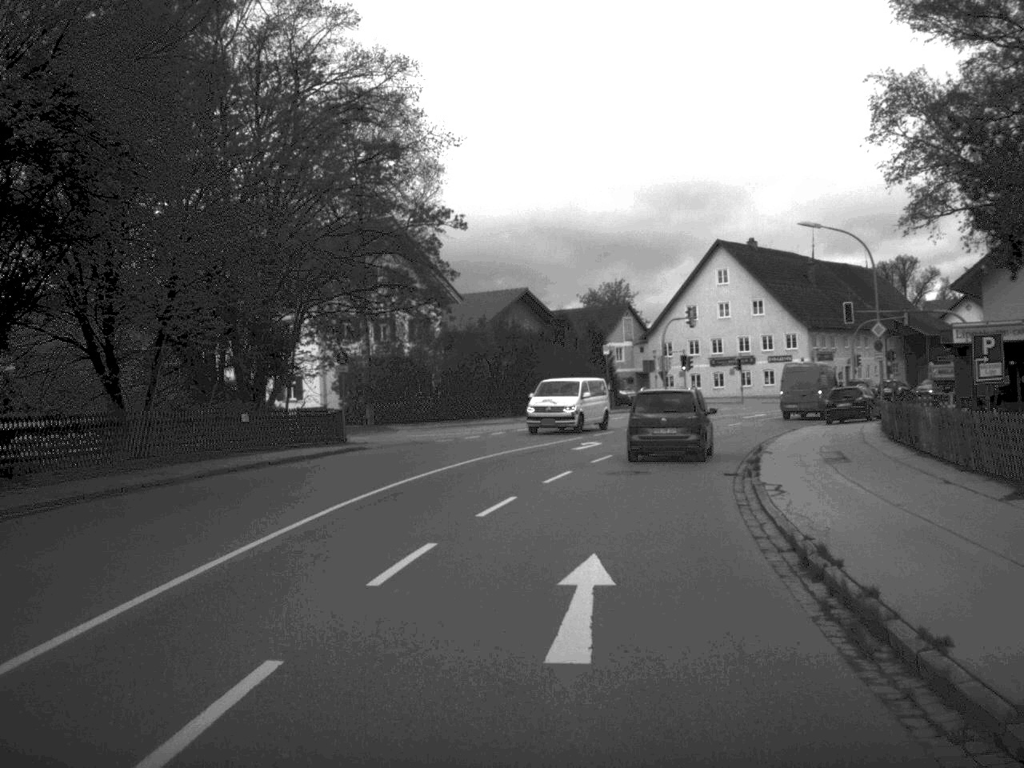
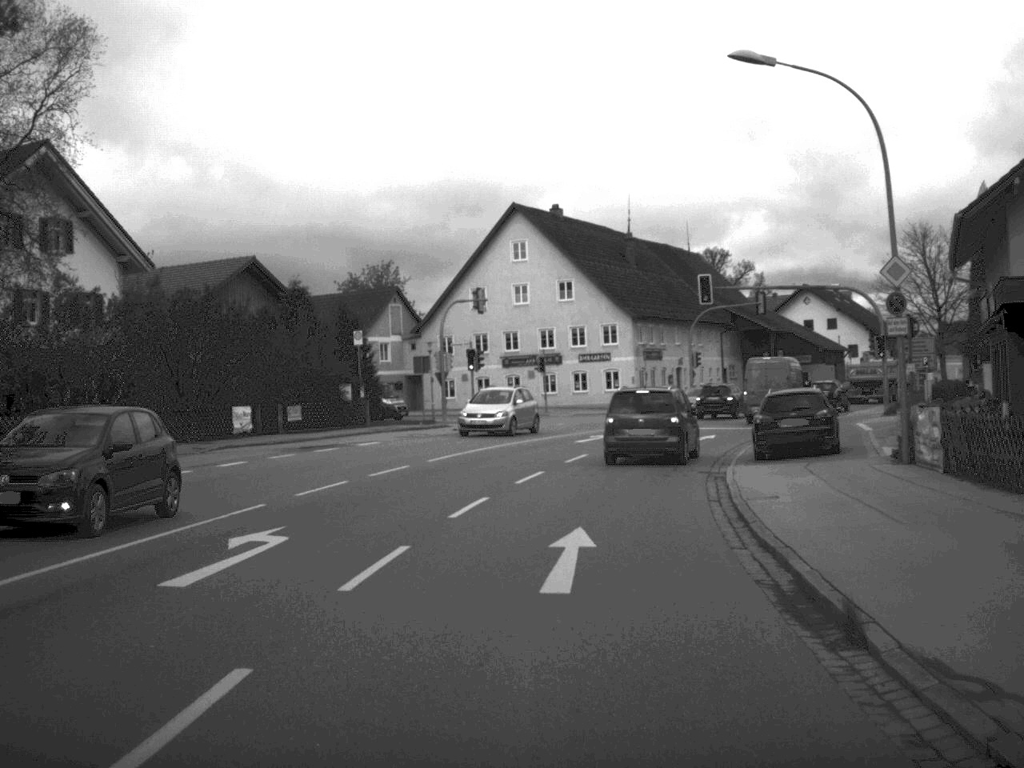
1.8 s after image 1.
(+2.1, +23.5) m; +10°
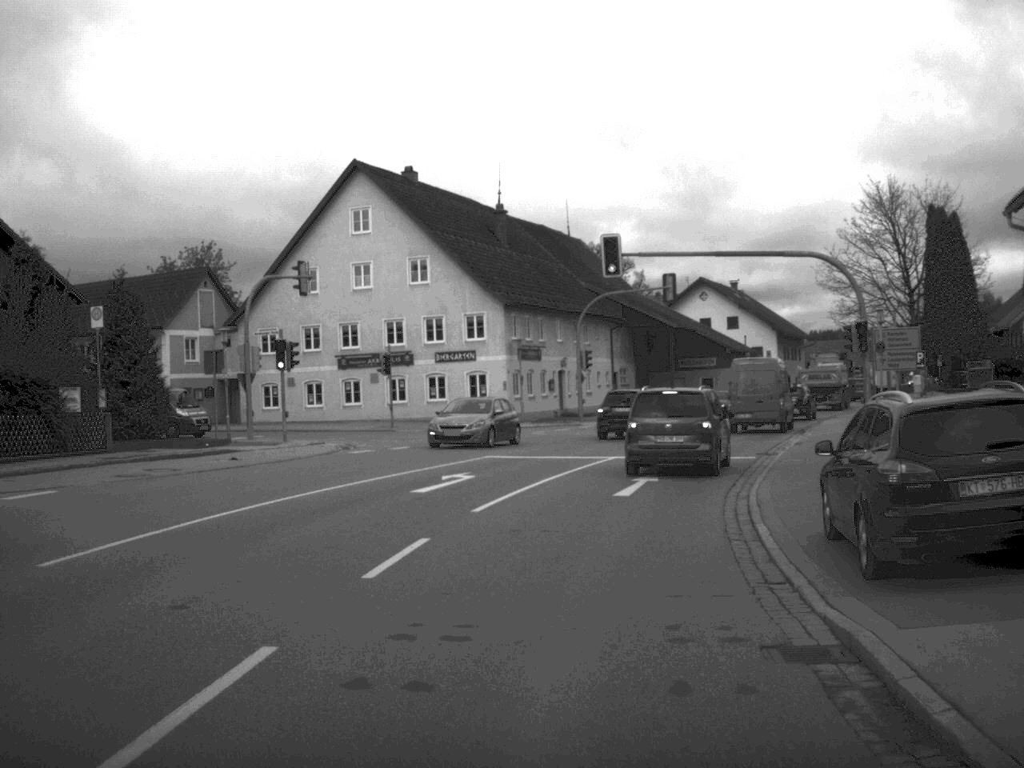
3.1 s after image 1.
(+0.9, +16.7) m; +6°
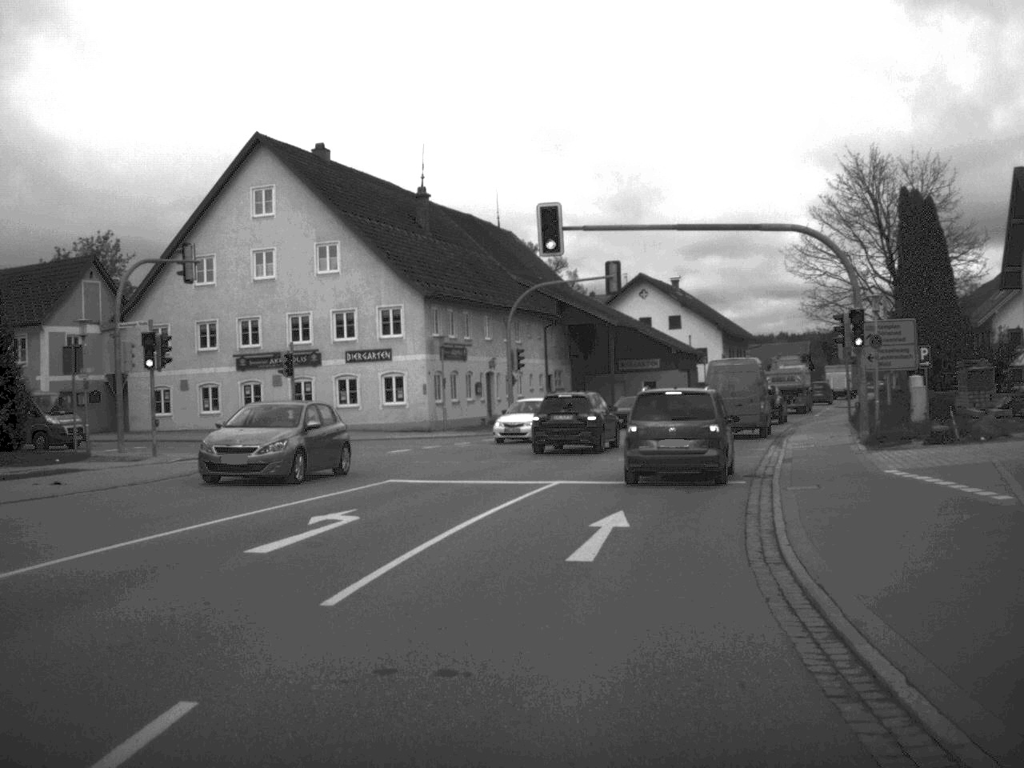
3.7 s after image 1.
(+0.2, +7.3) m; +3°
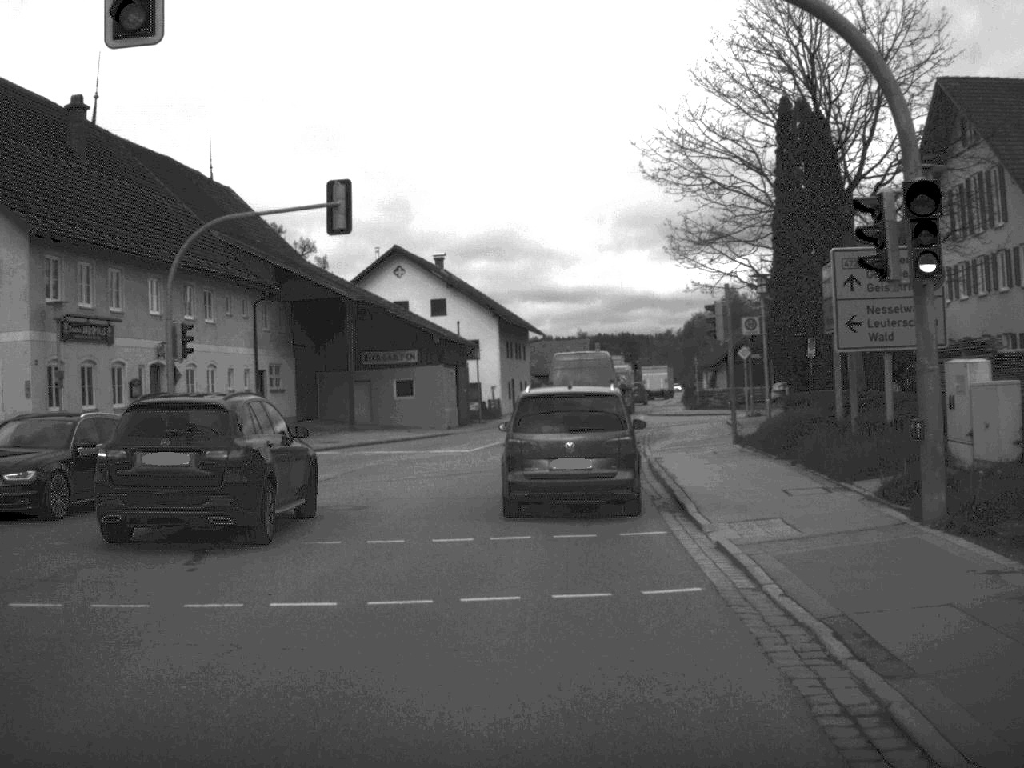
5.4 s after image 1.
(+2.0, +20.2) m; +10°
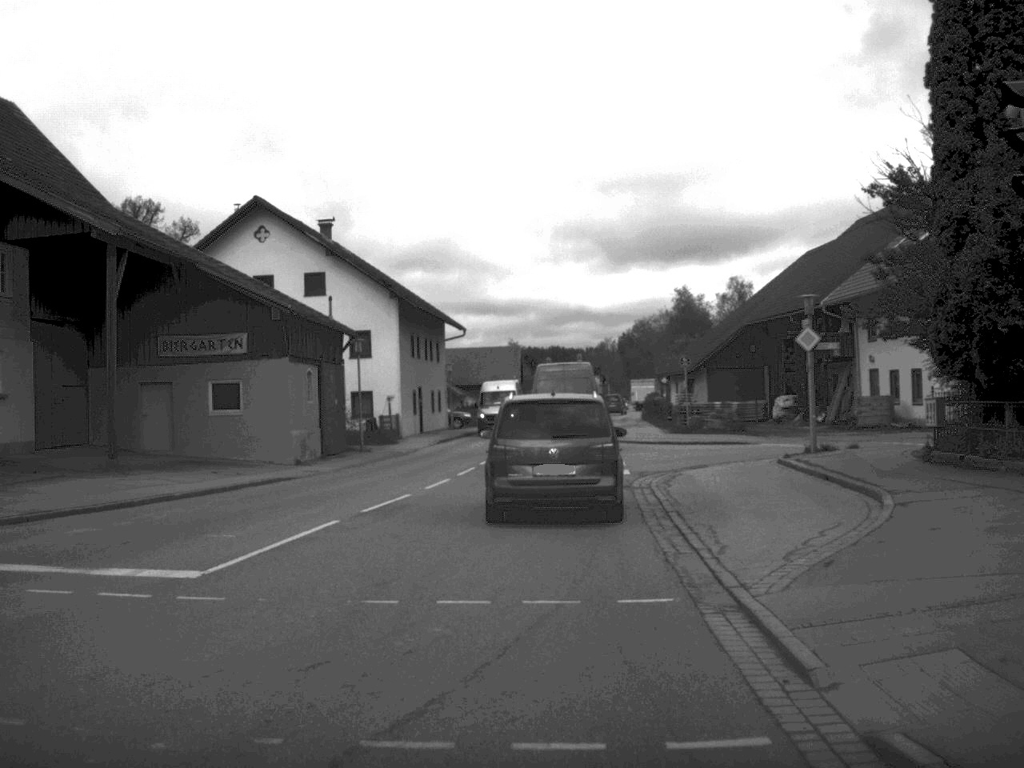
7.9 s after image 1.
(+0.6, +22.2) m; +3°
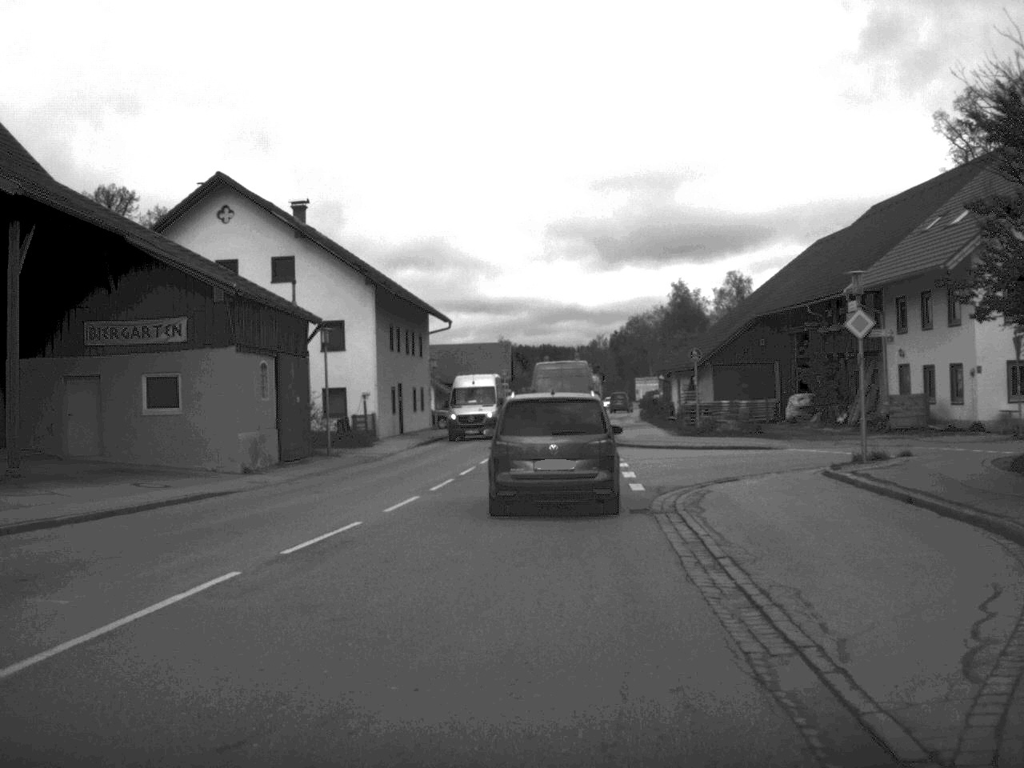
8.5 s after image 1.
(0.0, +5.3) m; 0°
